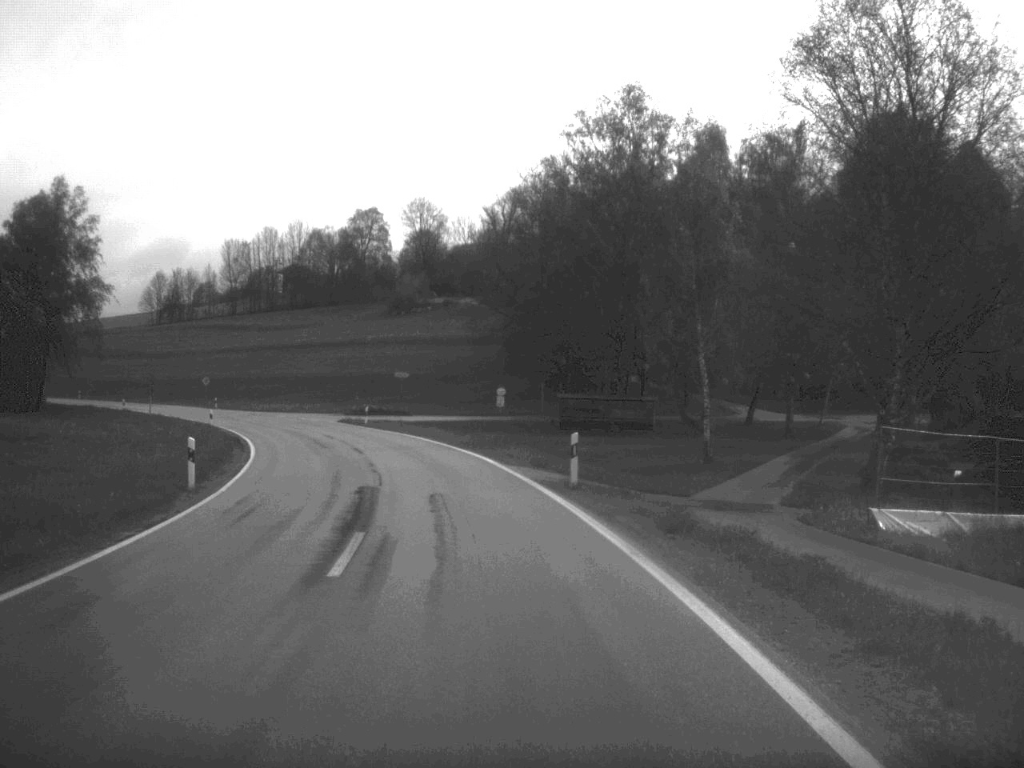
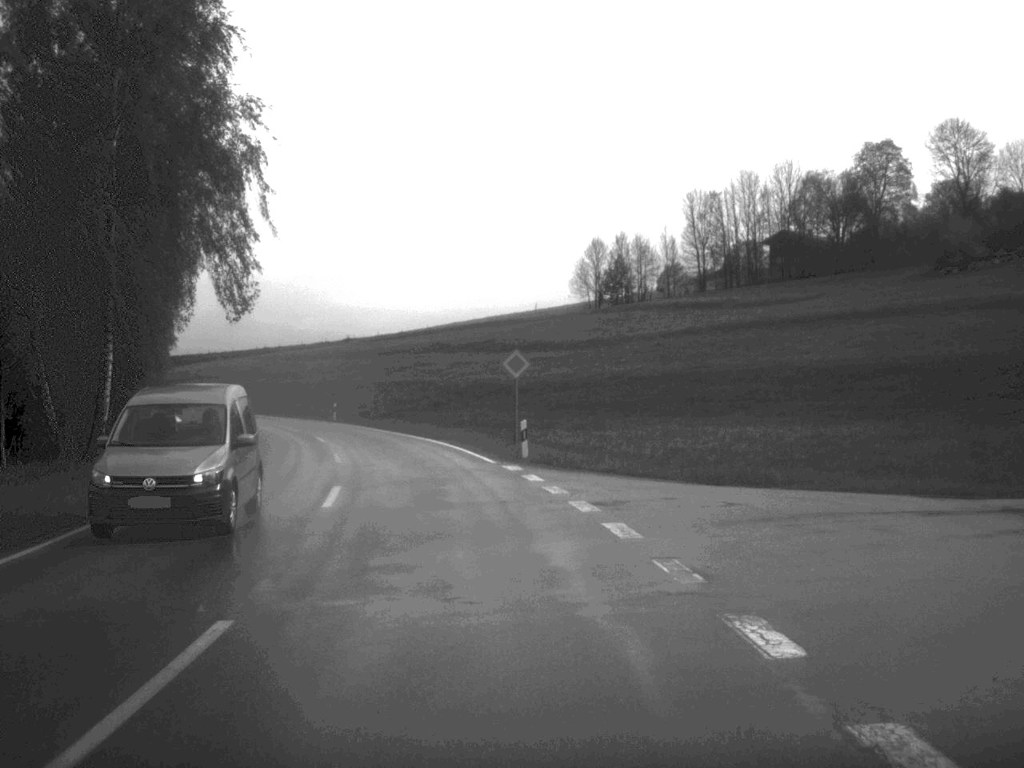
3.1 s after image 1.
(-14.5, +75.5) m; -22°
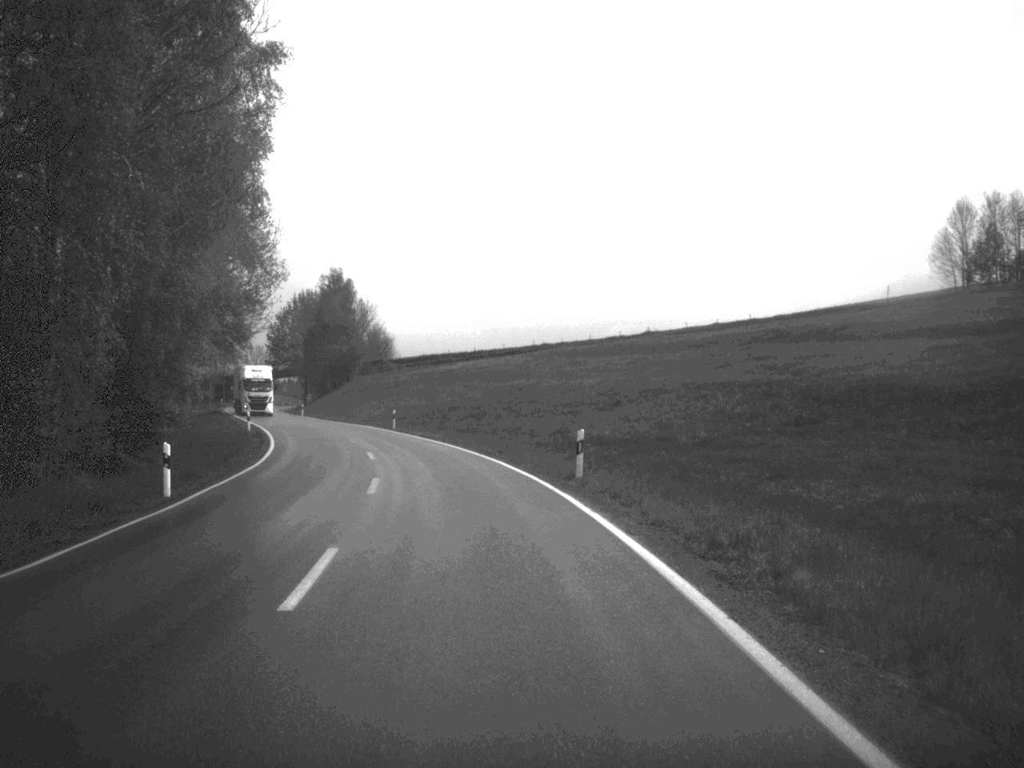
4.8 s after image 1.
(-5.4, +43.7) m; -14°
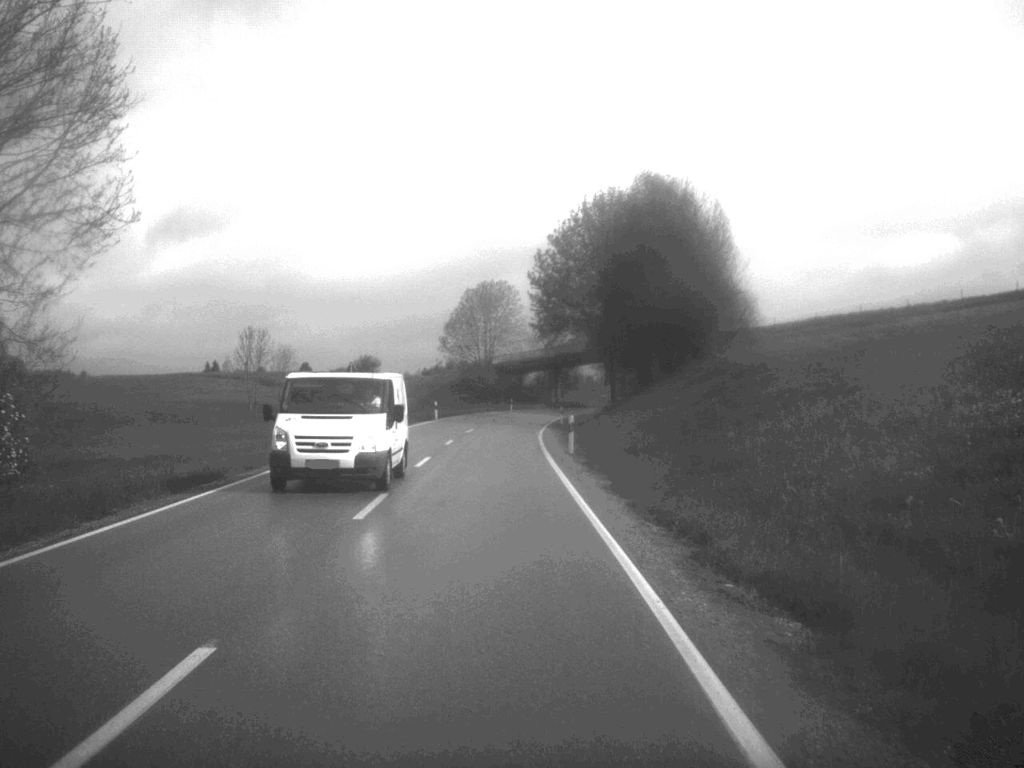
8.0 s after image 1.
(-11.6, +75.9) m; -15°
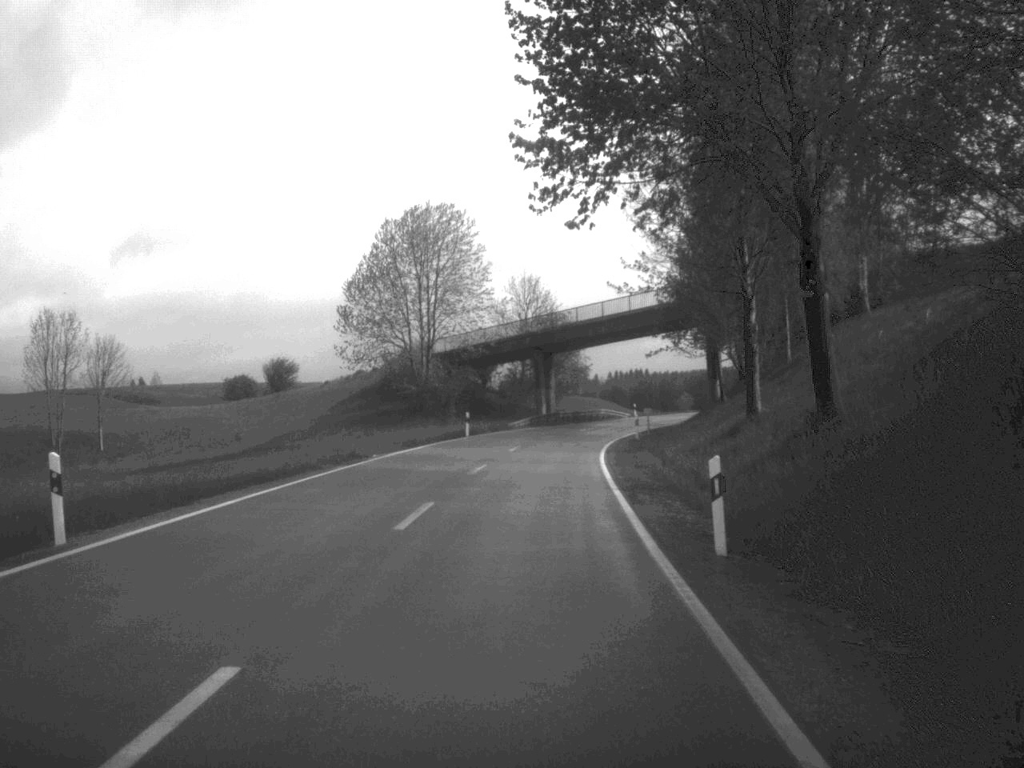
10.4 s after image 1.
(-0.4, +59.4) m; +2°
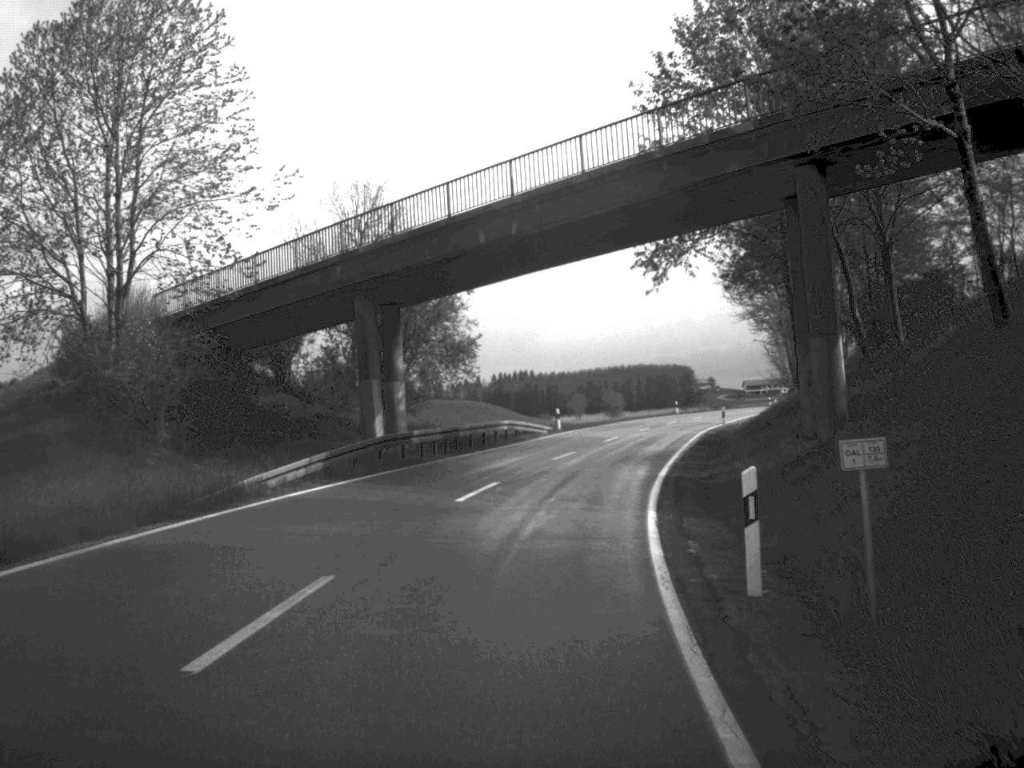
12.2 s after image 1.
(+1.7, +43.0) m; +5°
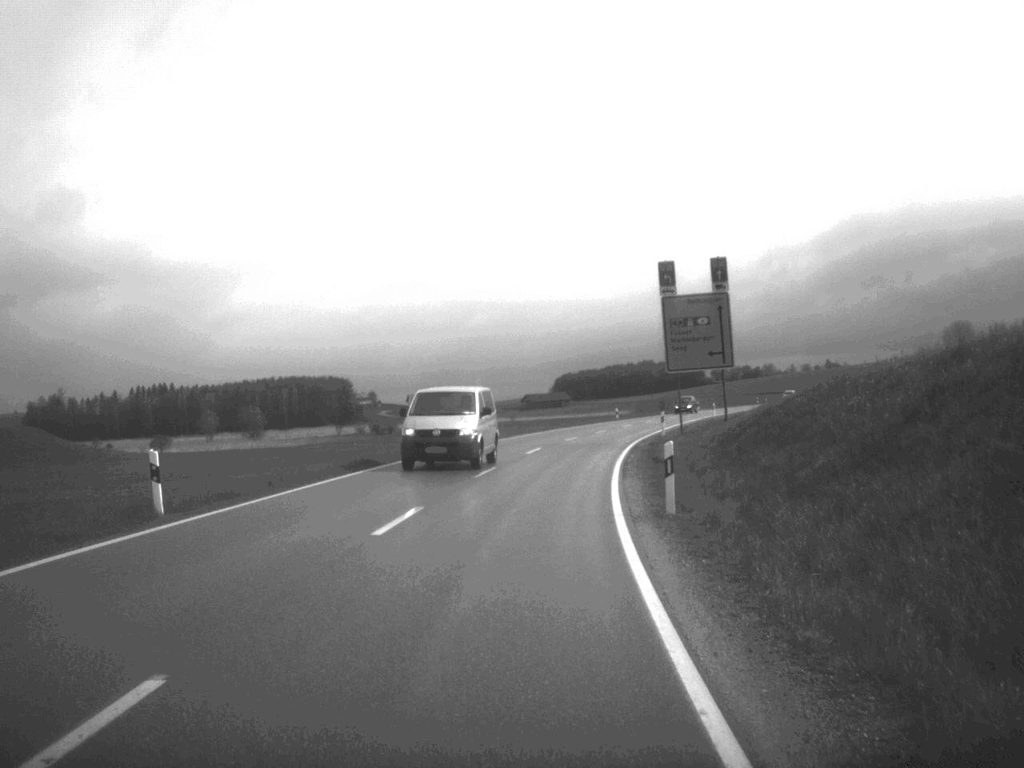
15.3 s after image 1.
(+10.9, +73.4) m; +15°
